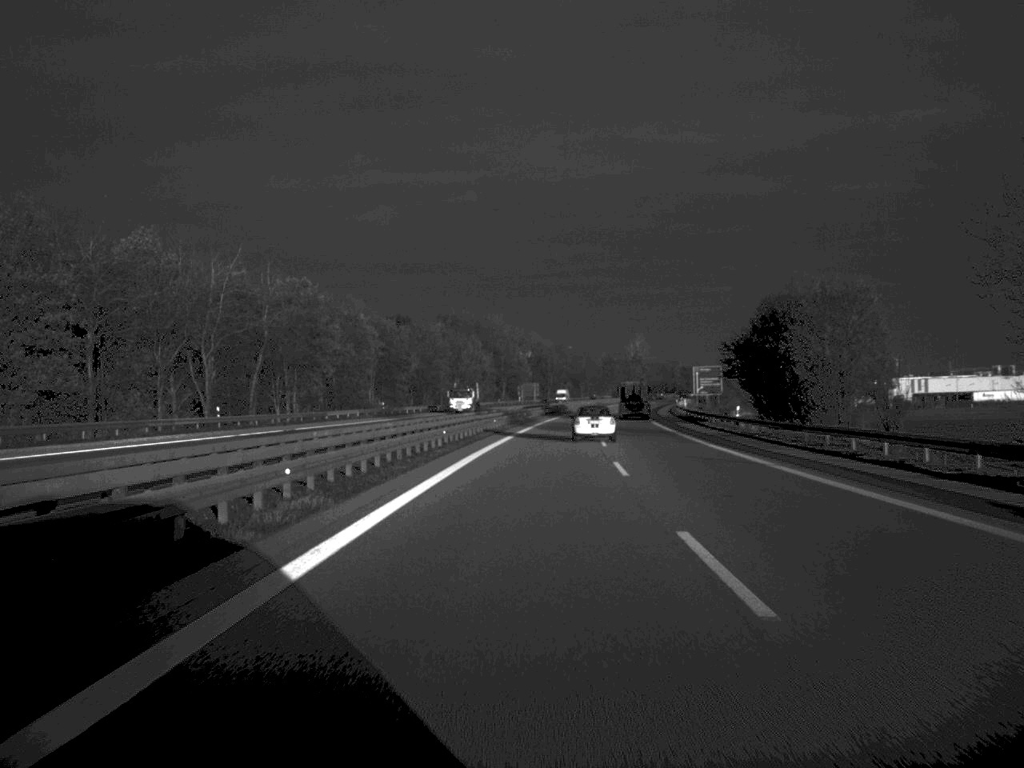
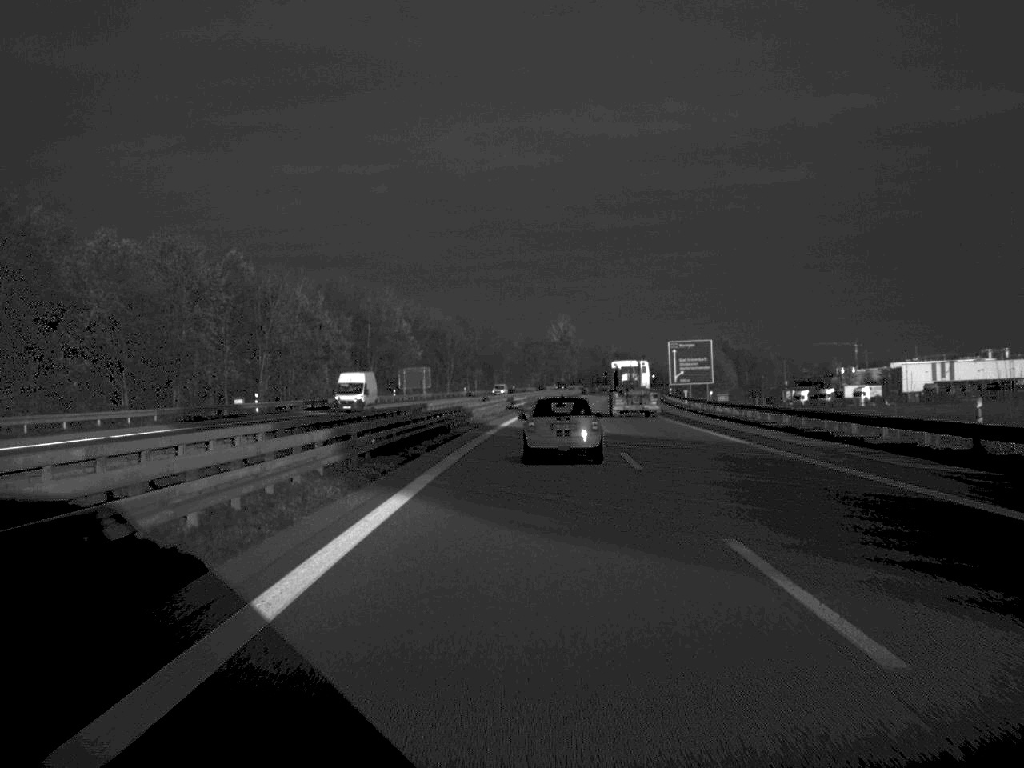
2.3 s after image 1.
(+3.2, +90.7) m; +4°
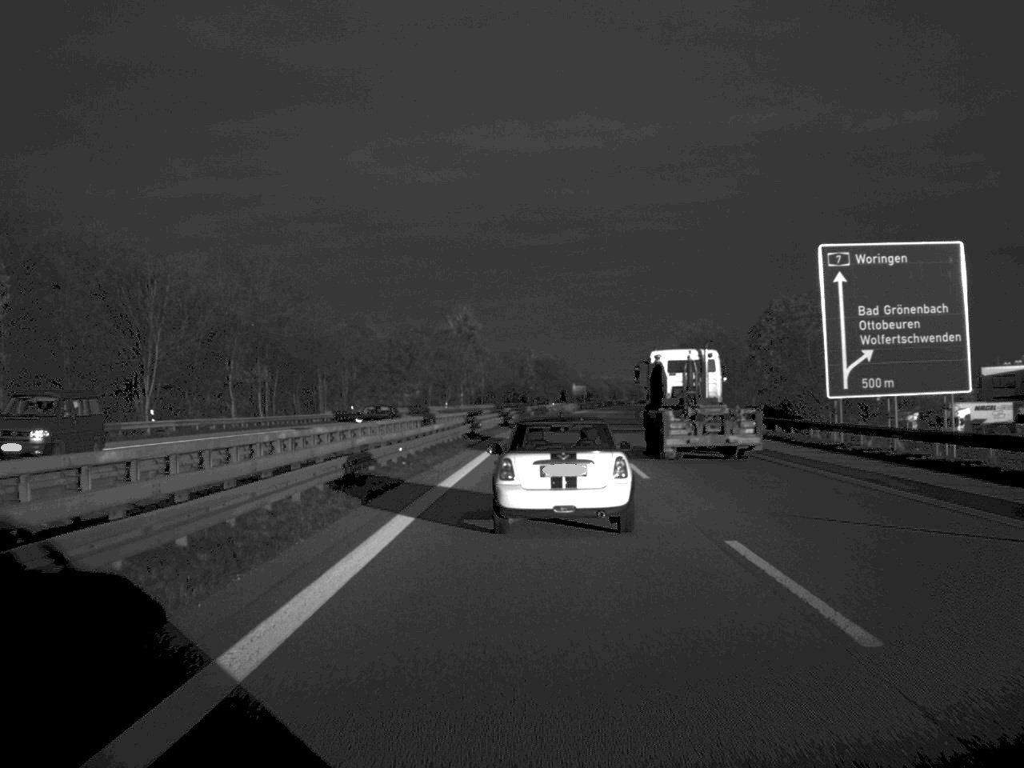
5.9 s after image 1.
(+4.4, +123.5) m; +4°
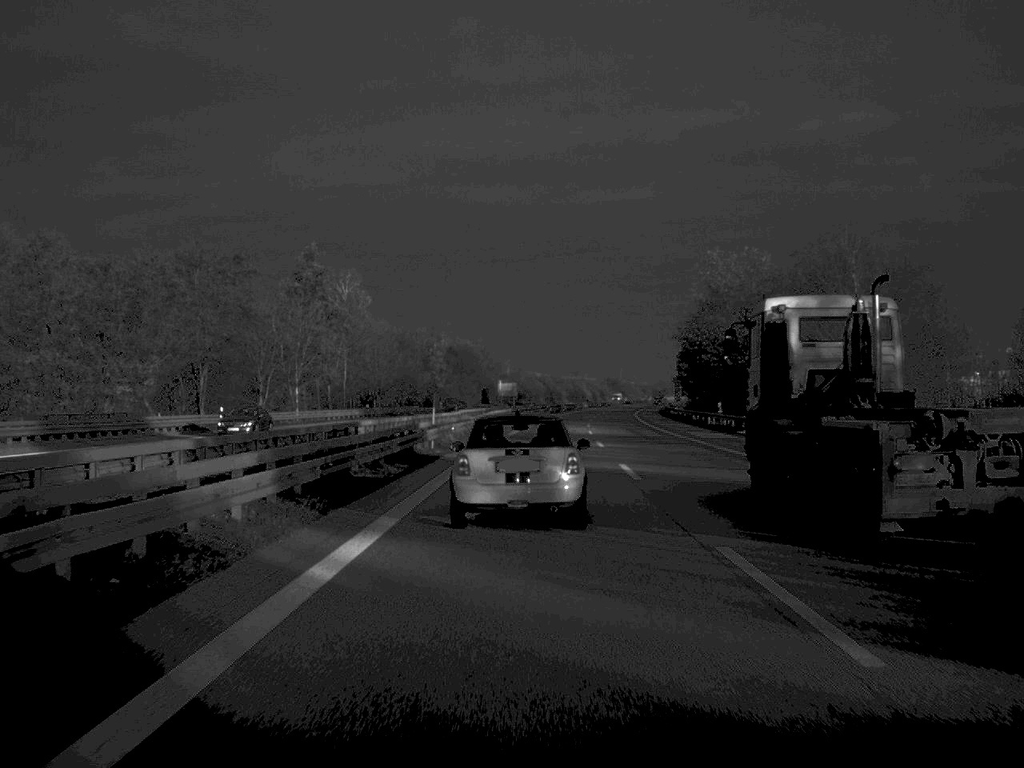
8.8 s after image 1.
(+2.8, +90.3) m; +3°
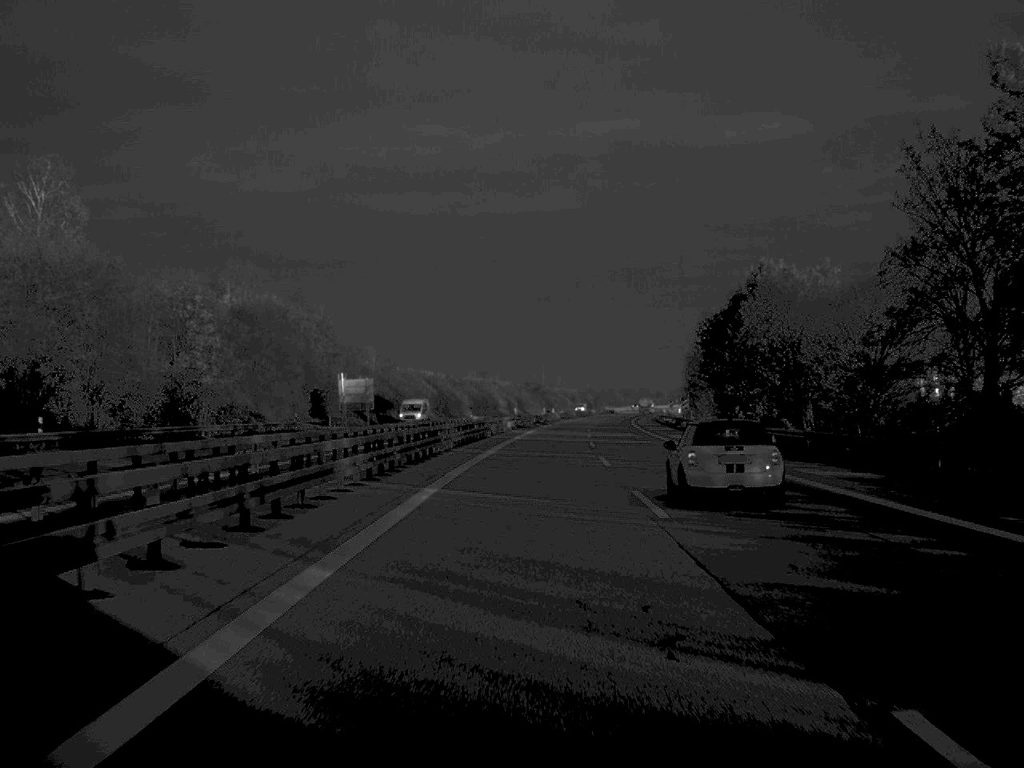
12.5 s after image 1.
(+3.9, +114.6) m; +4°
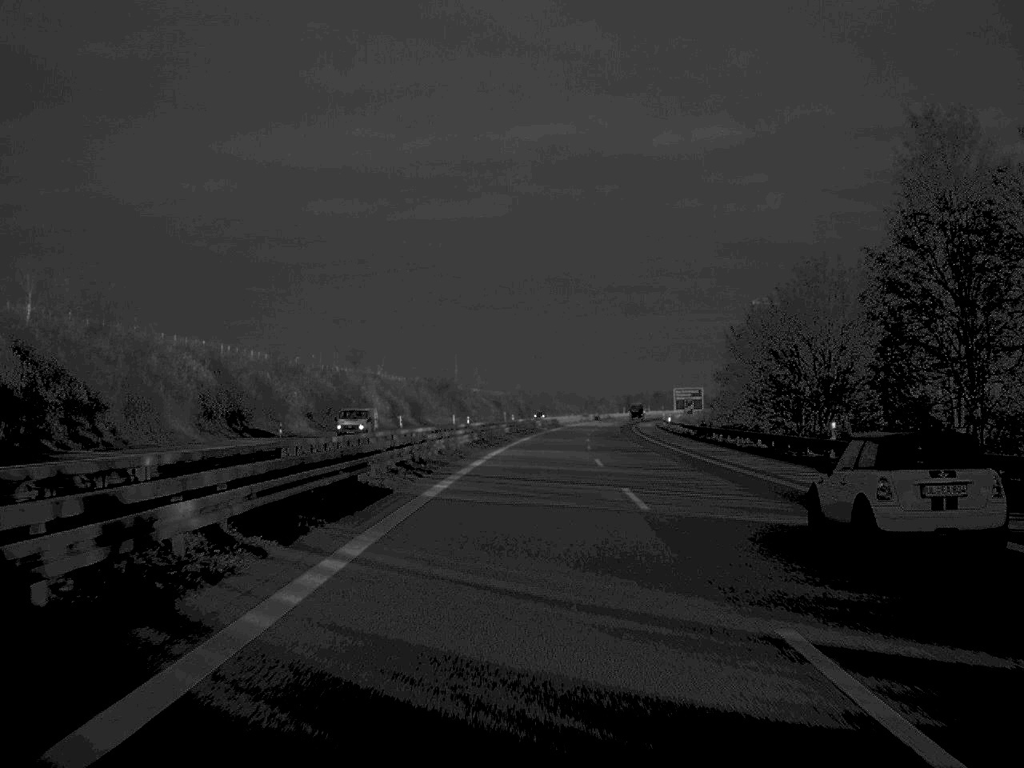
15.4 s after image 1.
(+3.3, +104.7) m; +3°
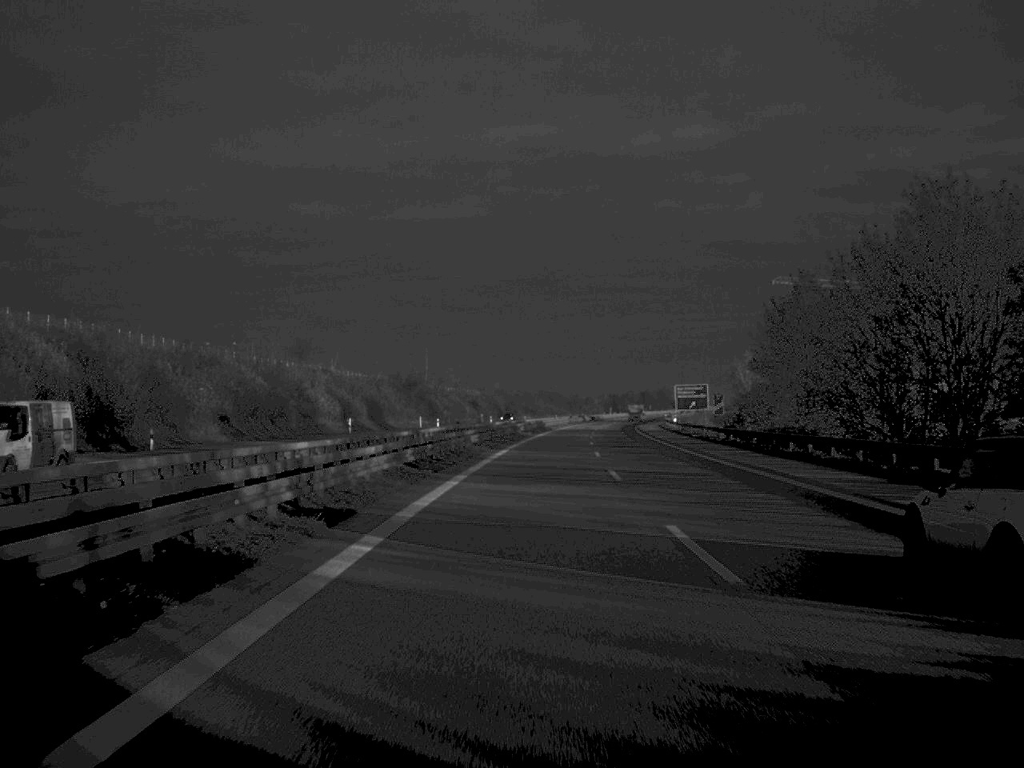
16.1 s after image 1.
(+0.2, +27.4) m; +1°
